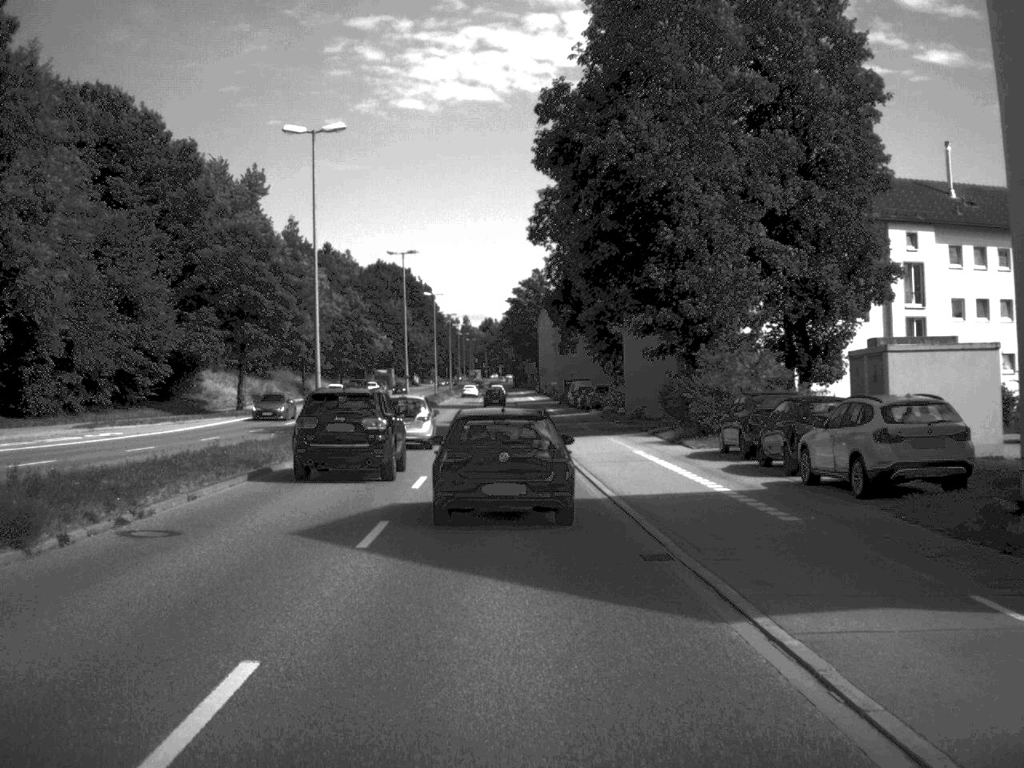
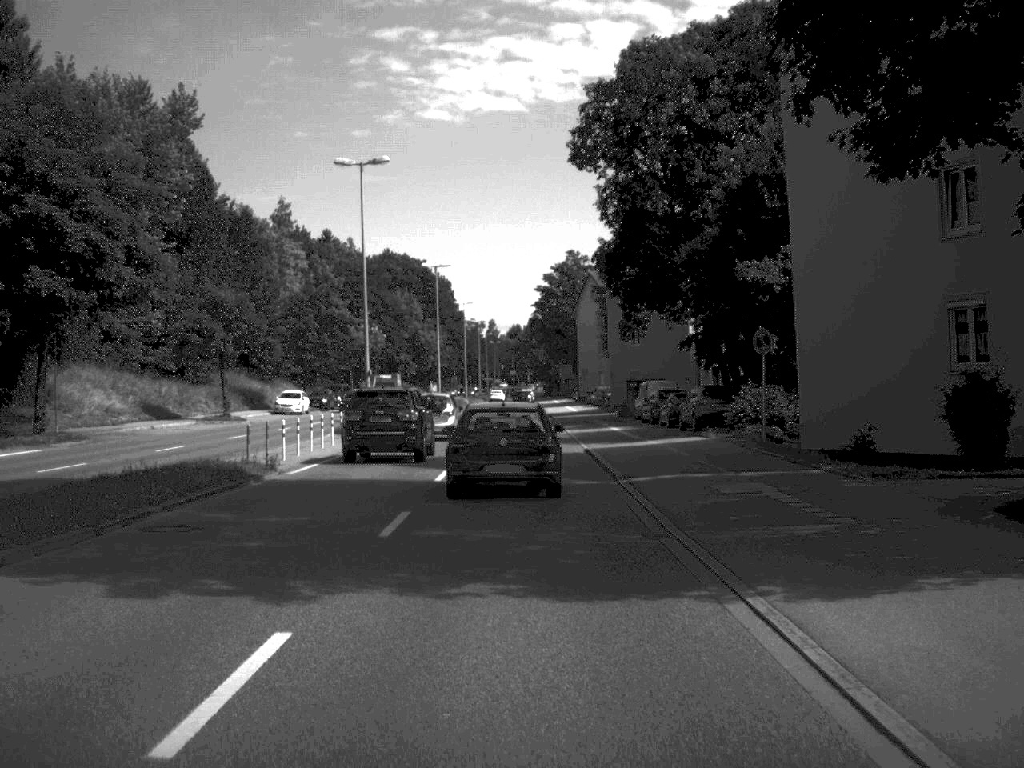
(-0.7, +34.6) m; -1°
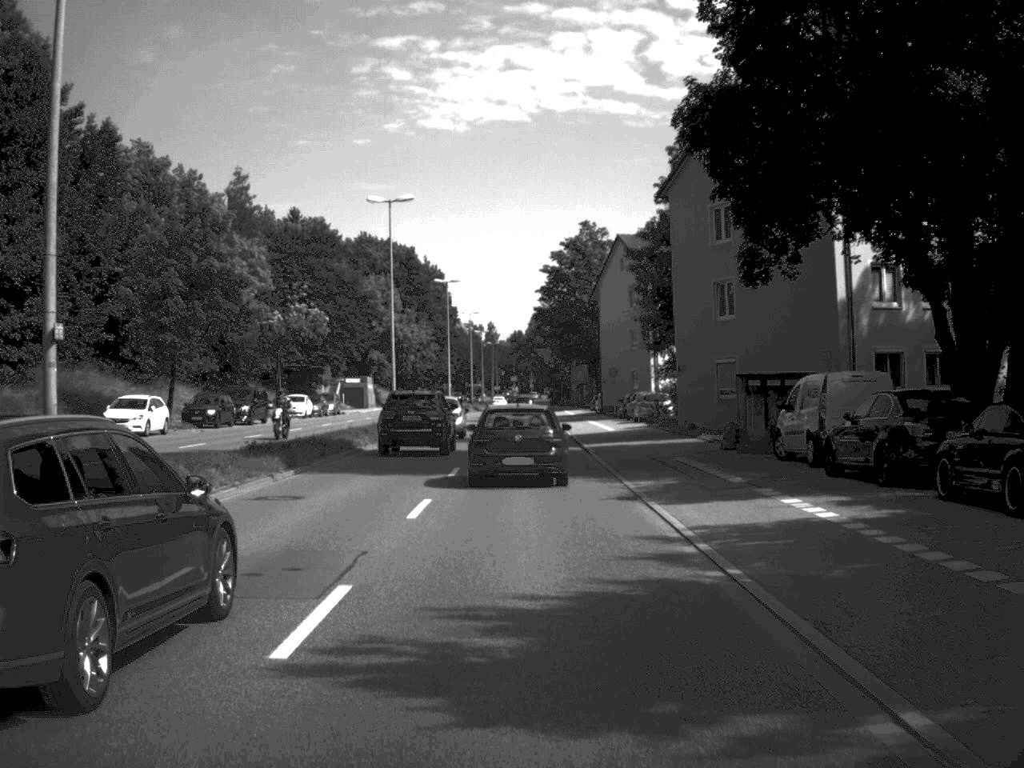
(-0.2, +33.2) m; 0°
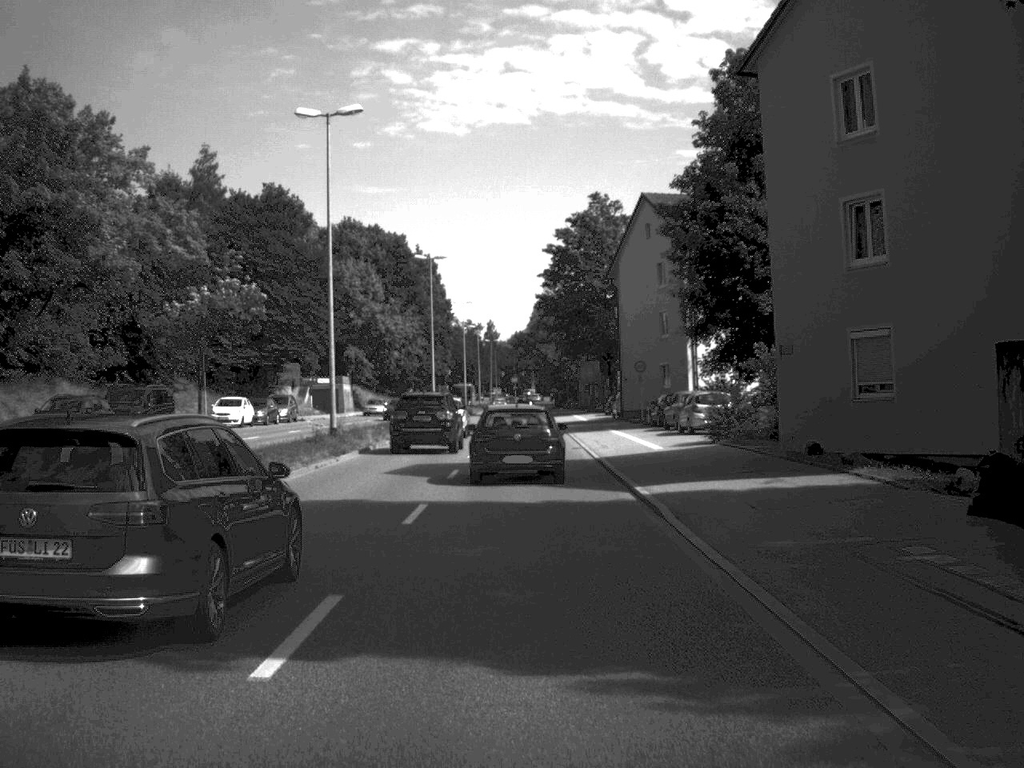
(0.0, +18.3) m; 0°
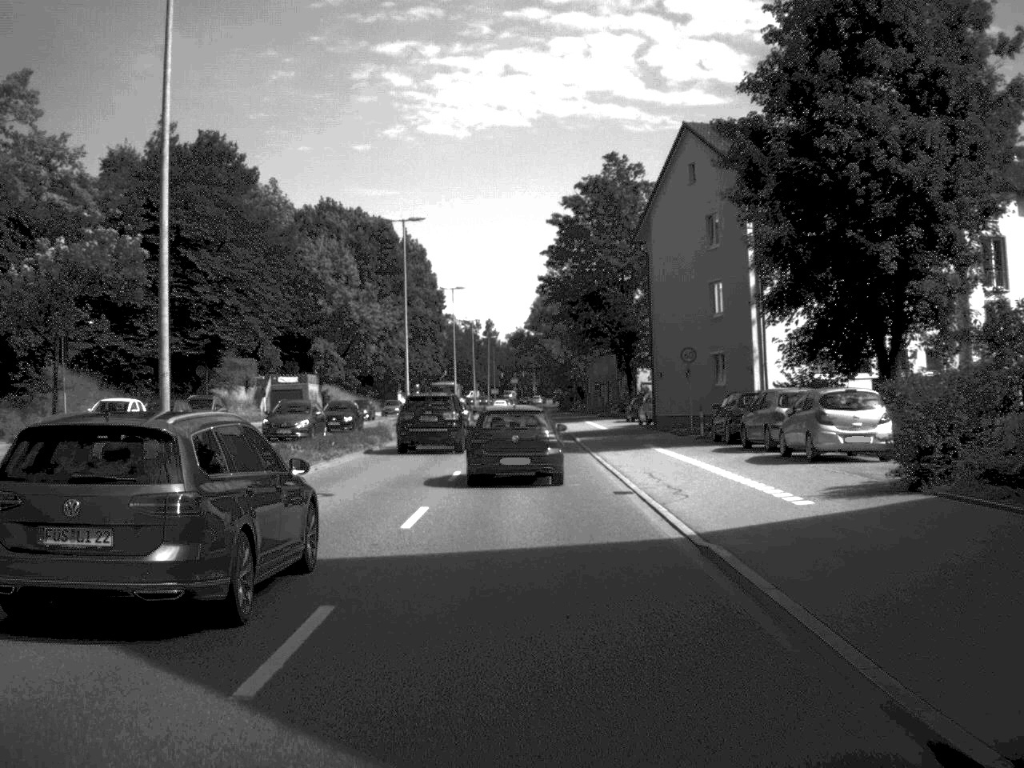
(0.0, +18.2) m; 0°
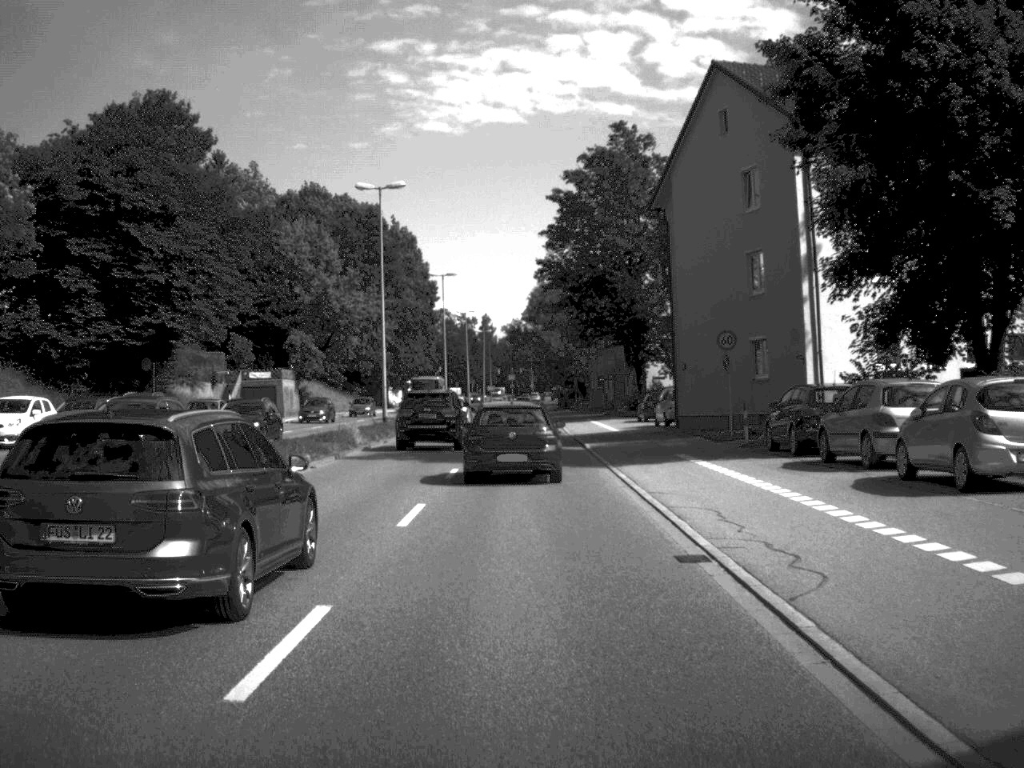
(0.0, +9.0) m; 0°
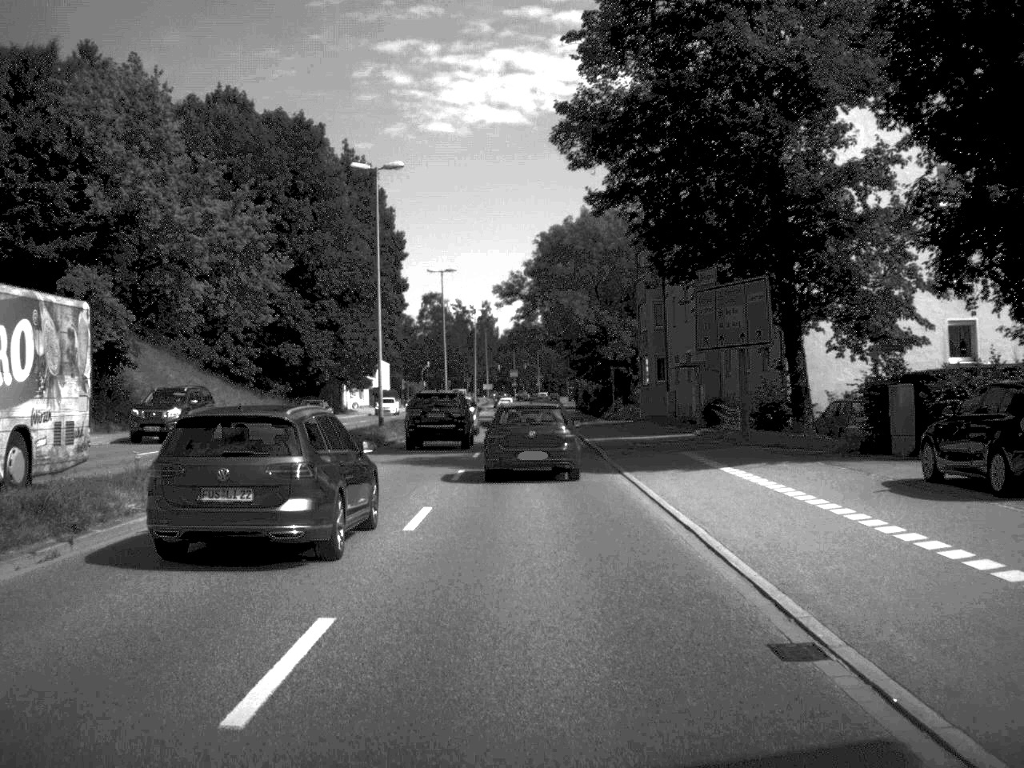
(-0.2, +44.8) m; 0°
